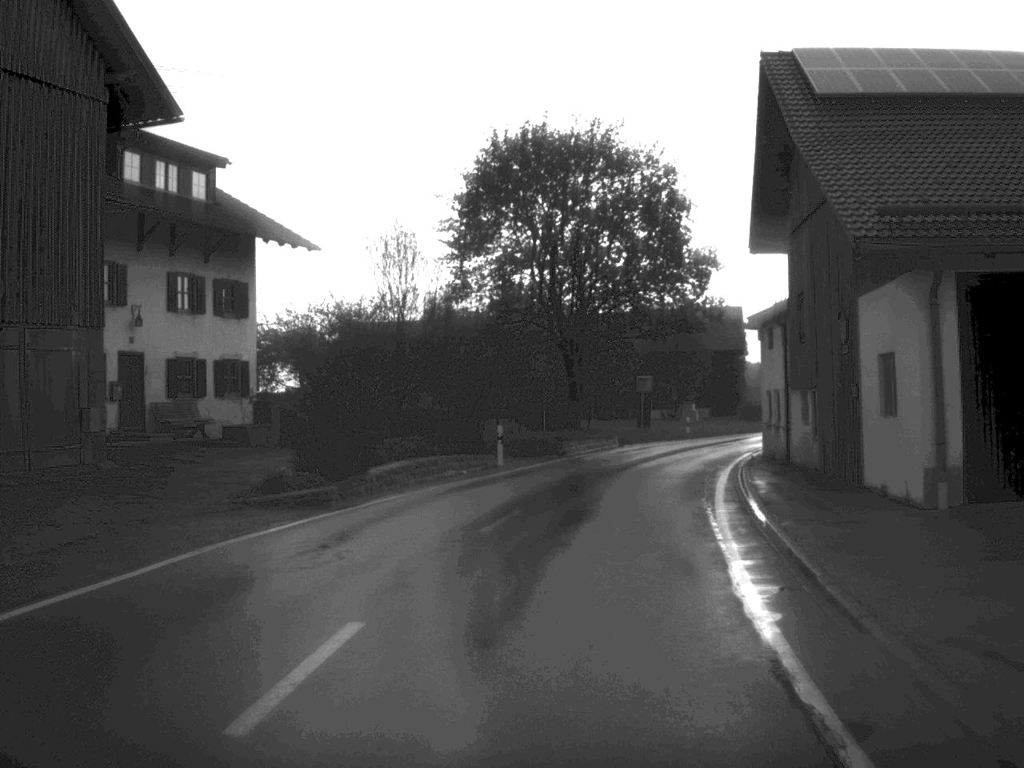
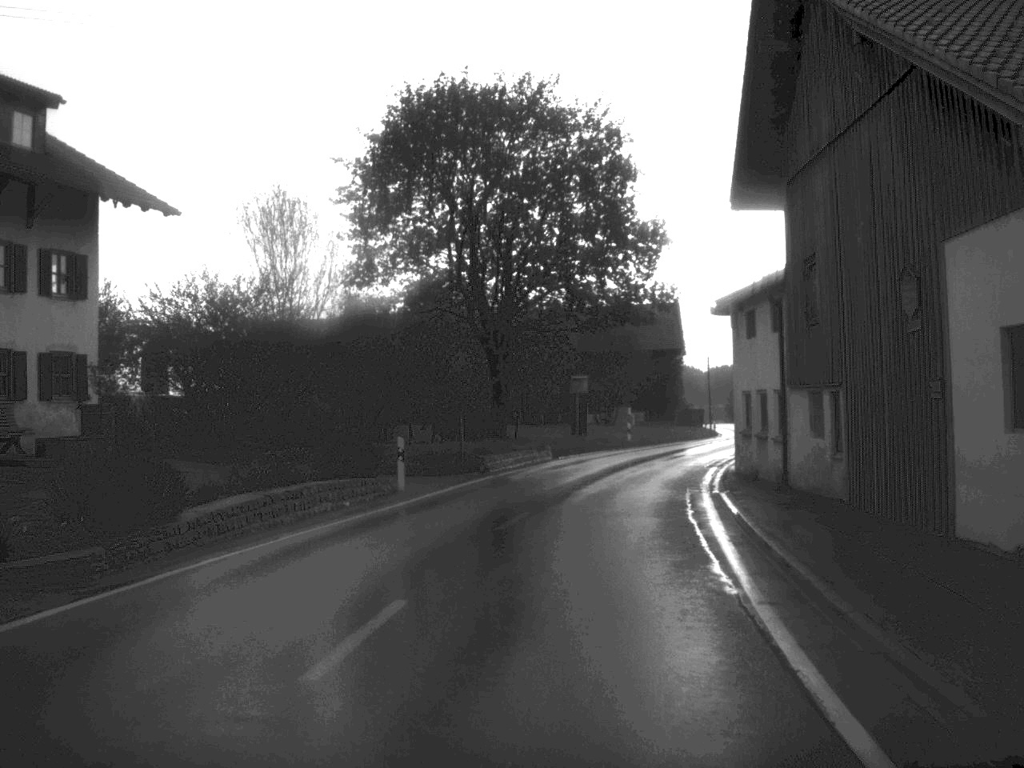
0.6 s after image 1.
(+0.2, +7.9) m; +3°
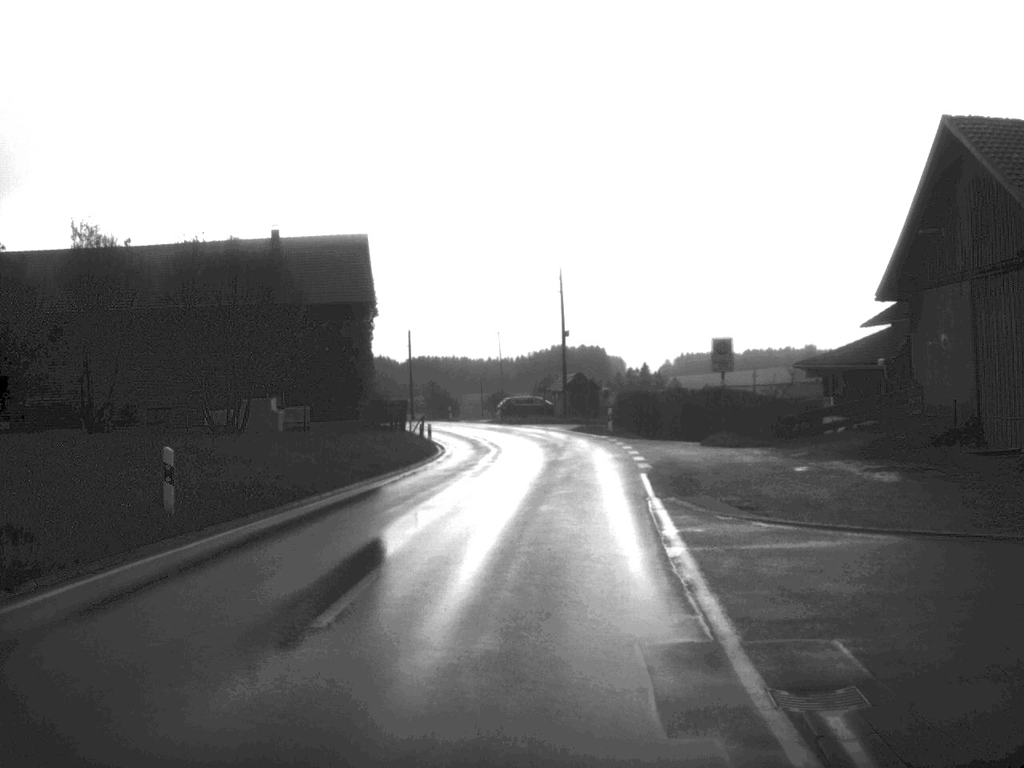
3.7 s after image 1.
(+4.8, +39.9) m; +13°
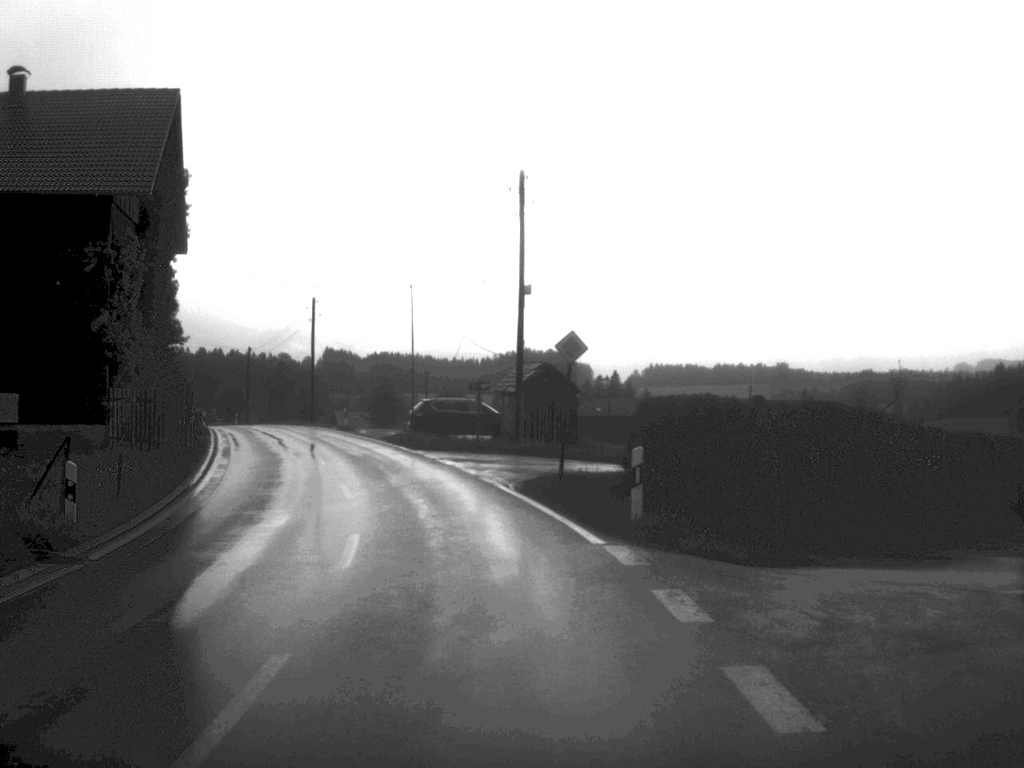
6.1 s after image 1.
(+1.2, +31.9) m; +1°
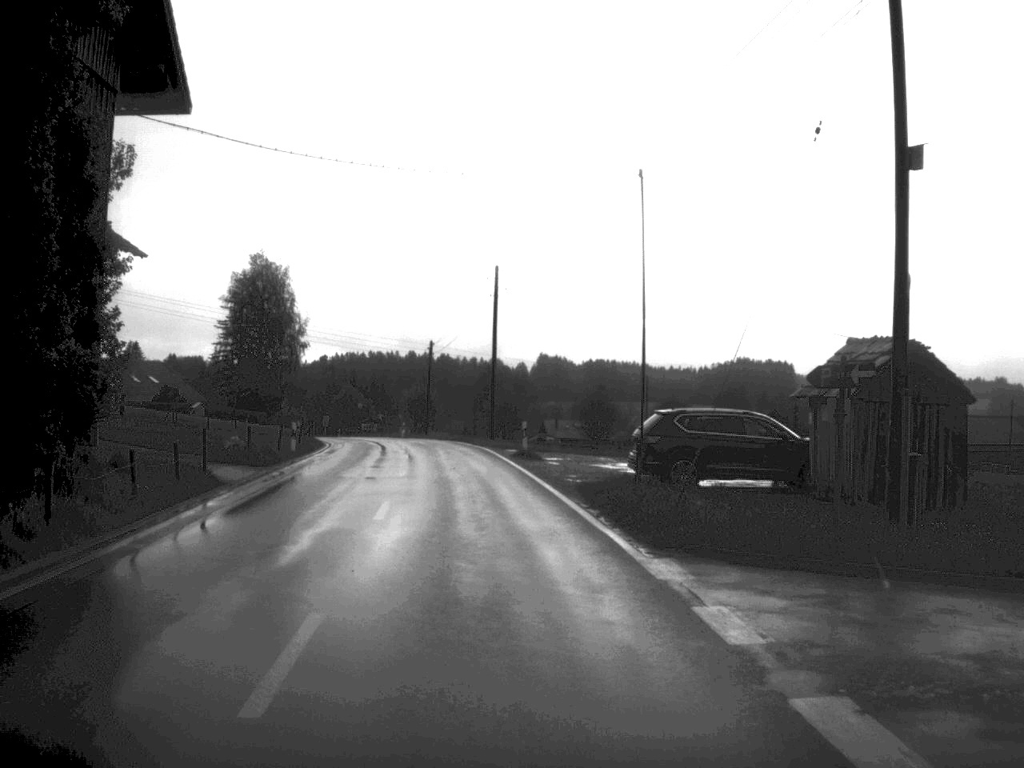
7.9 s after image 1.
(-2.1, +23.3) m; -10°
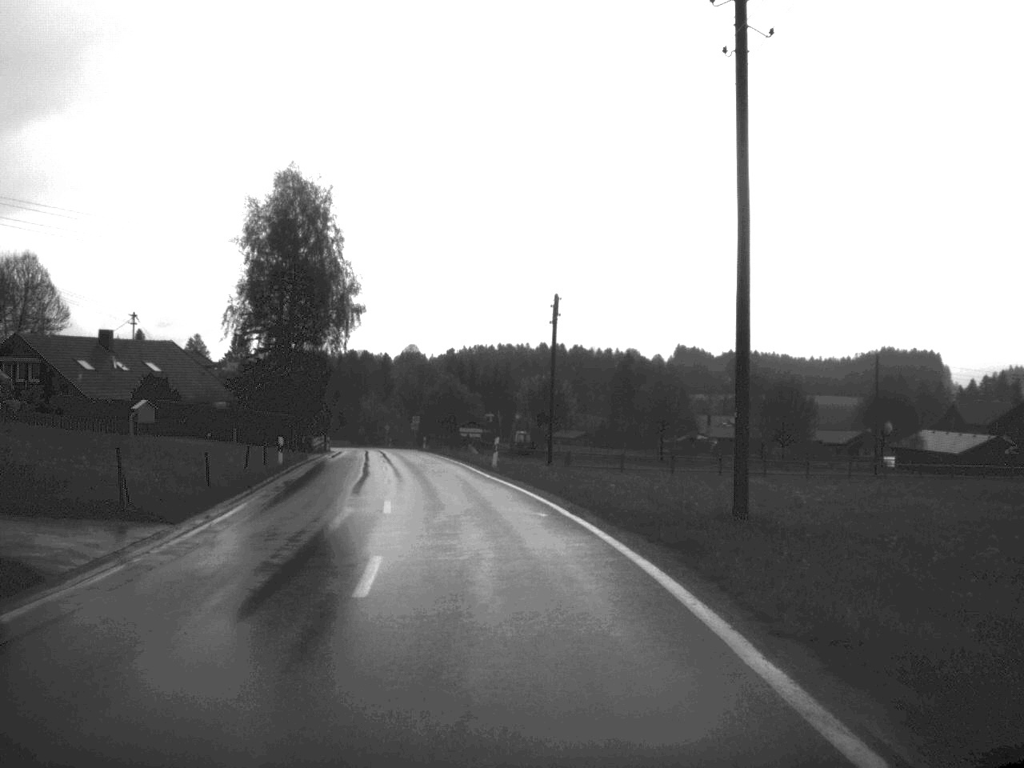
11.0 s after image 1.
(-2.6, +41.1) m; -6°
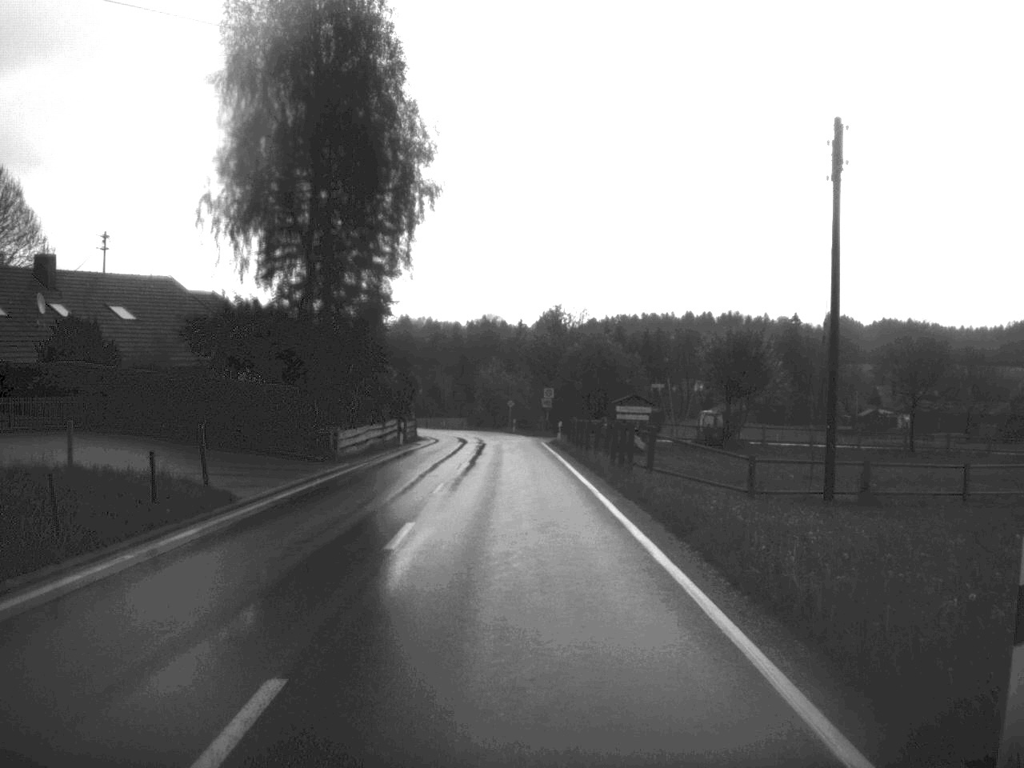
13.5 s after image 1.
(-2.3, +34.1) m; -6°
